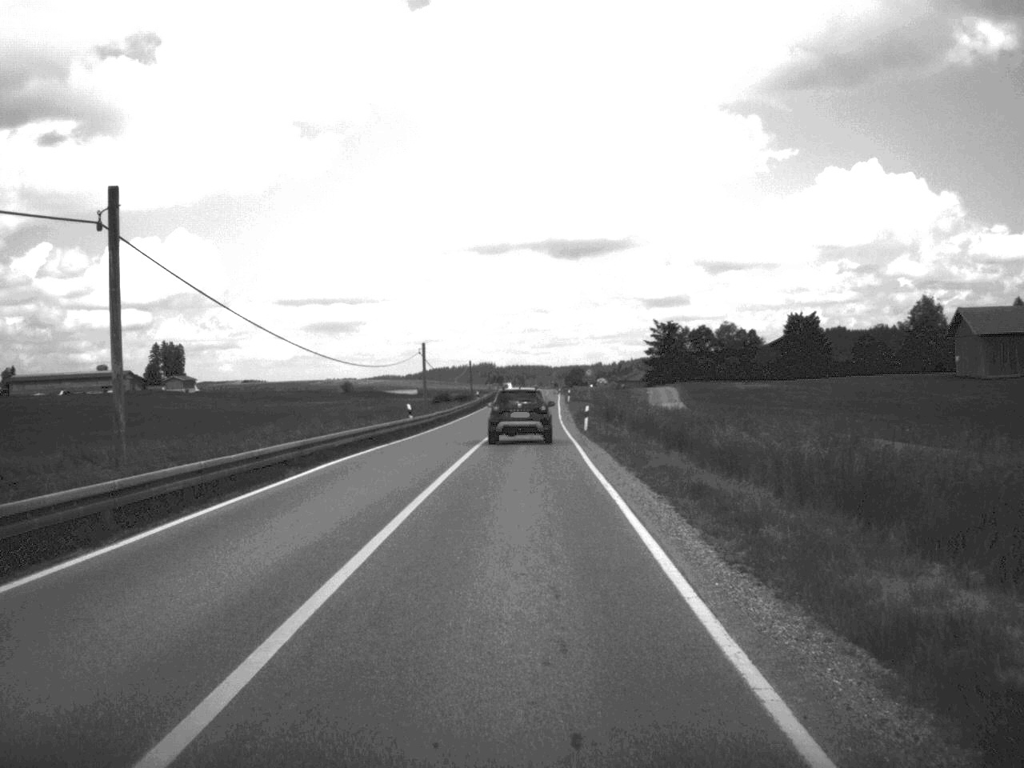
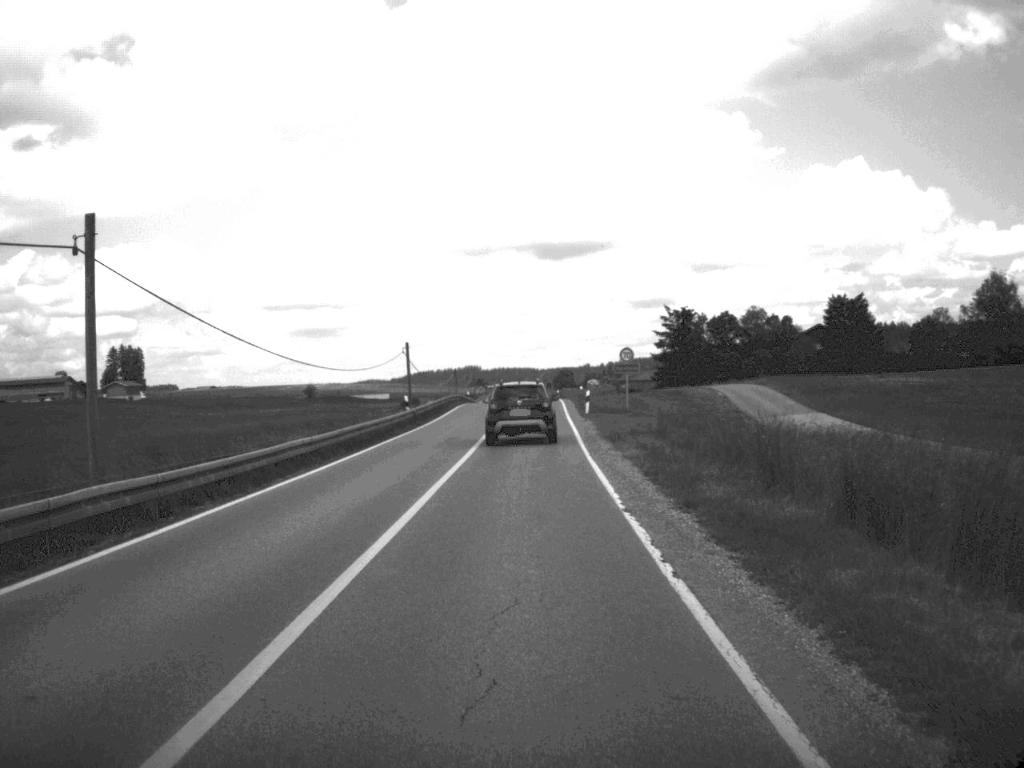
(+0.3, +49.1) m; 0°
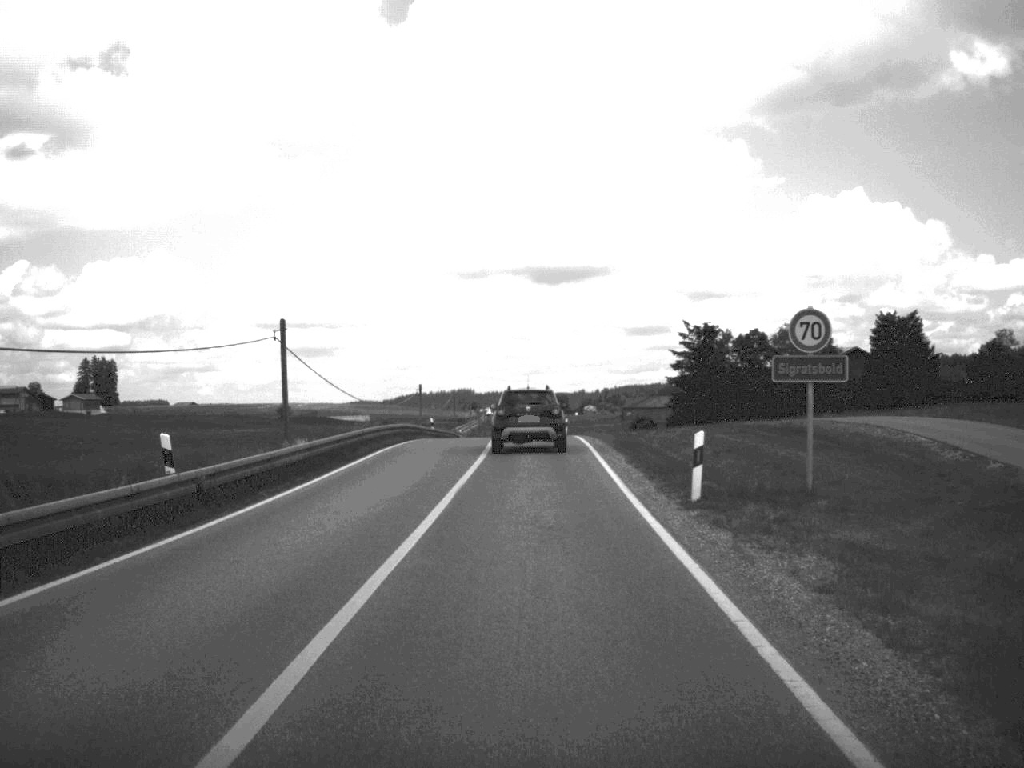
(0.0, +33.1) m; 0°
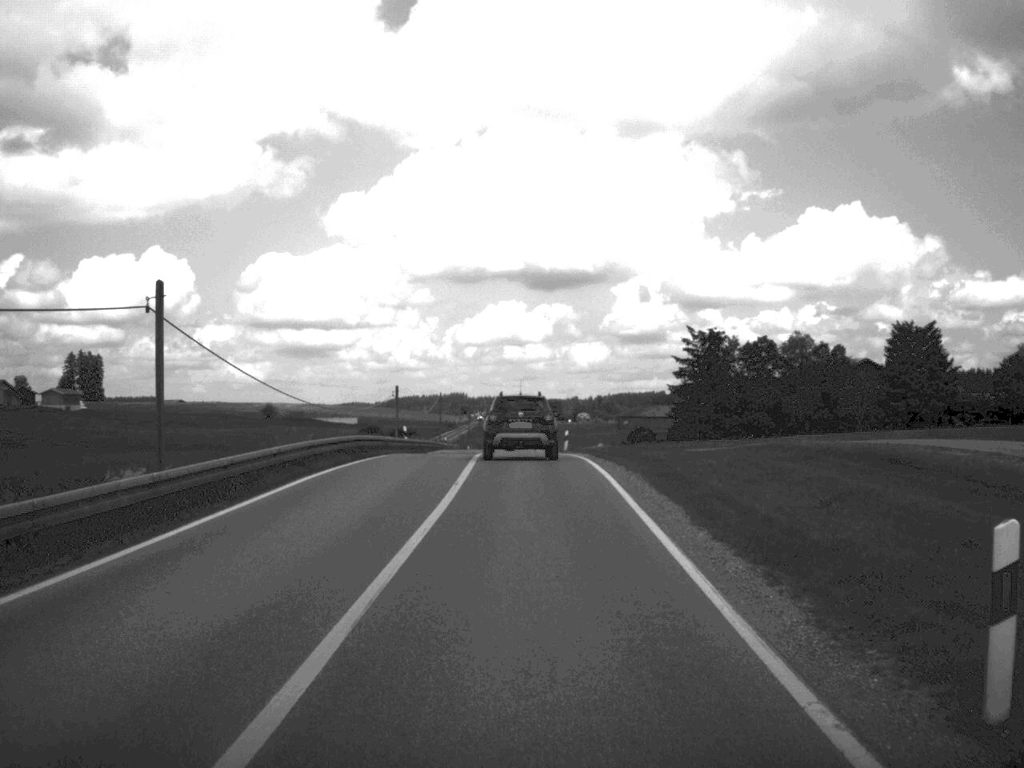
(0.0, +11.1) m; 0°
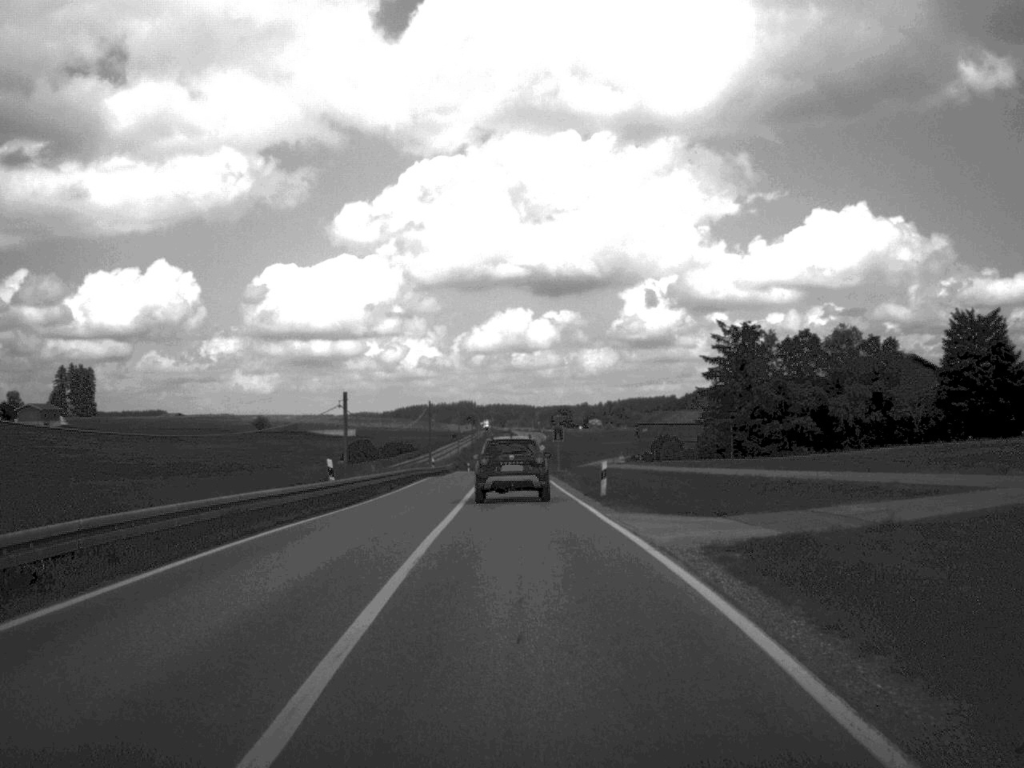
(0.0, +22.6) m; -1°
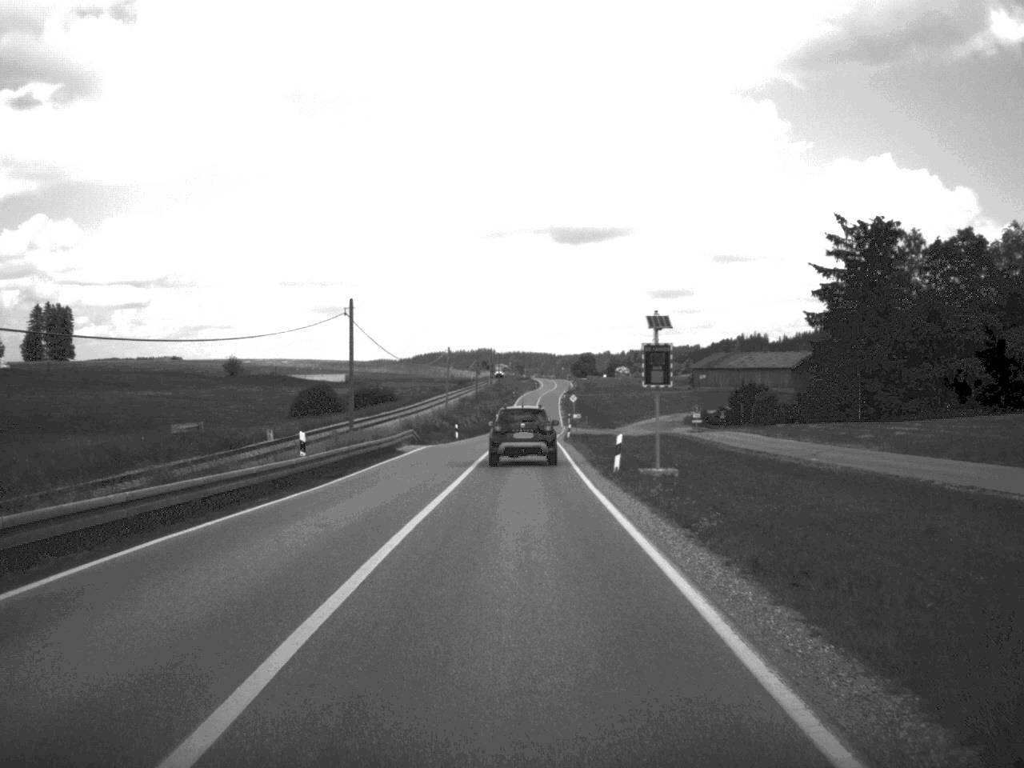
(-0.6, +52.6) m; -1°
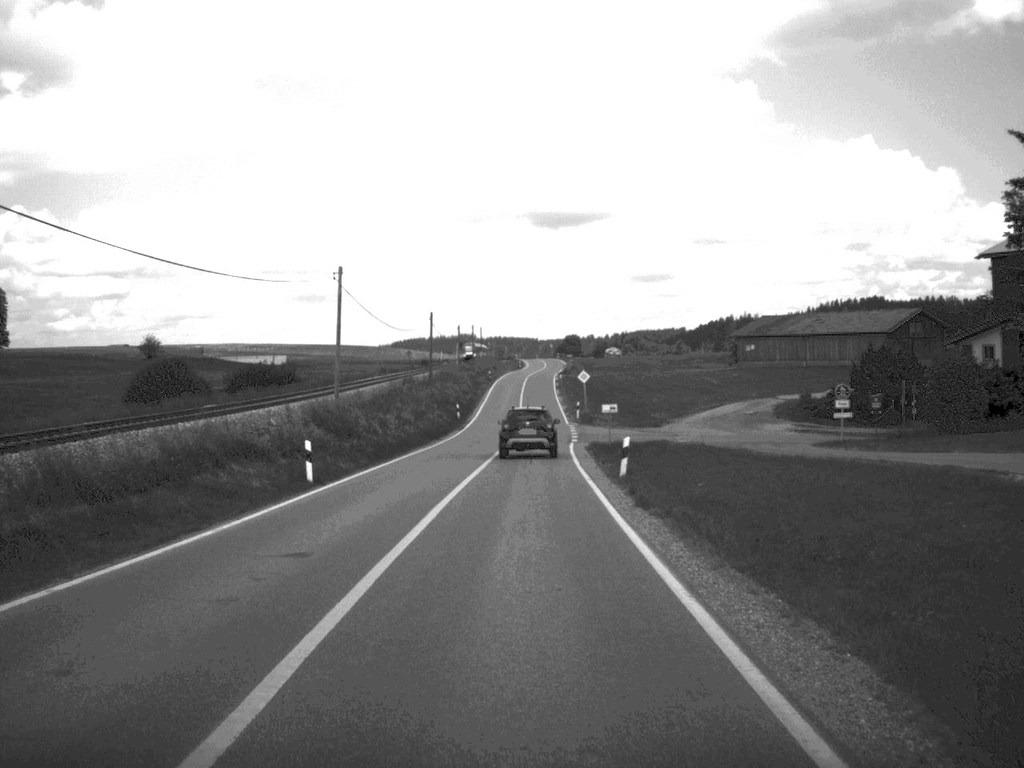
(0.0, +50.3) m; 0°
